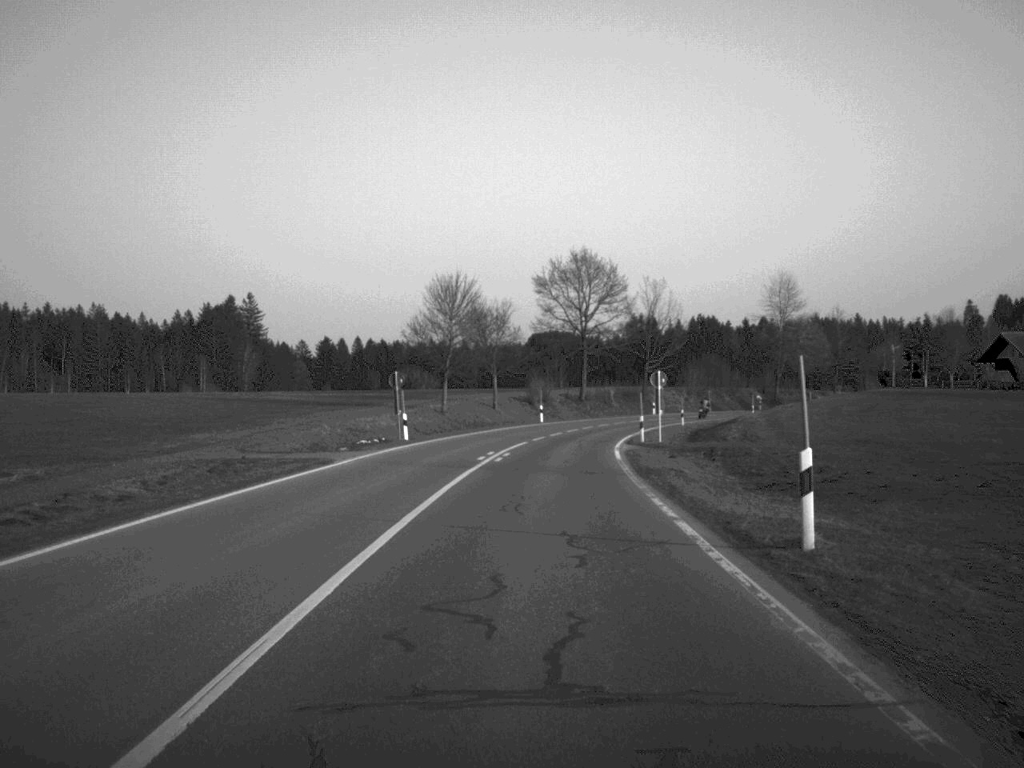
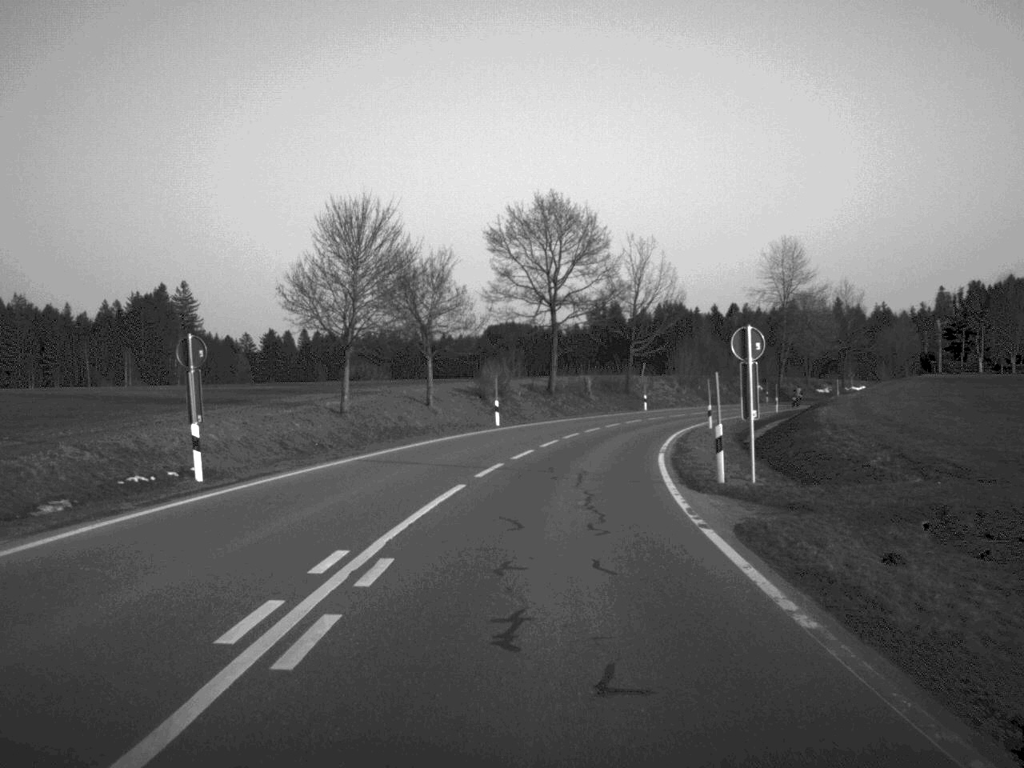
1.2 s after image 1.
(+0.4, +26.1) m; +2°
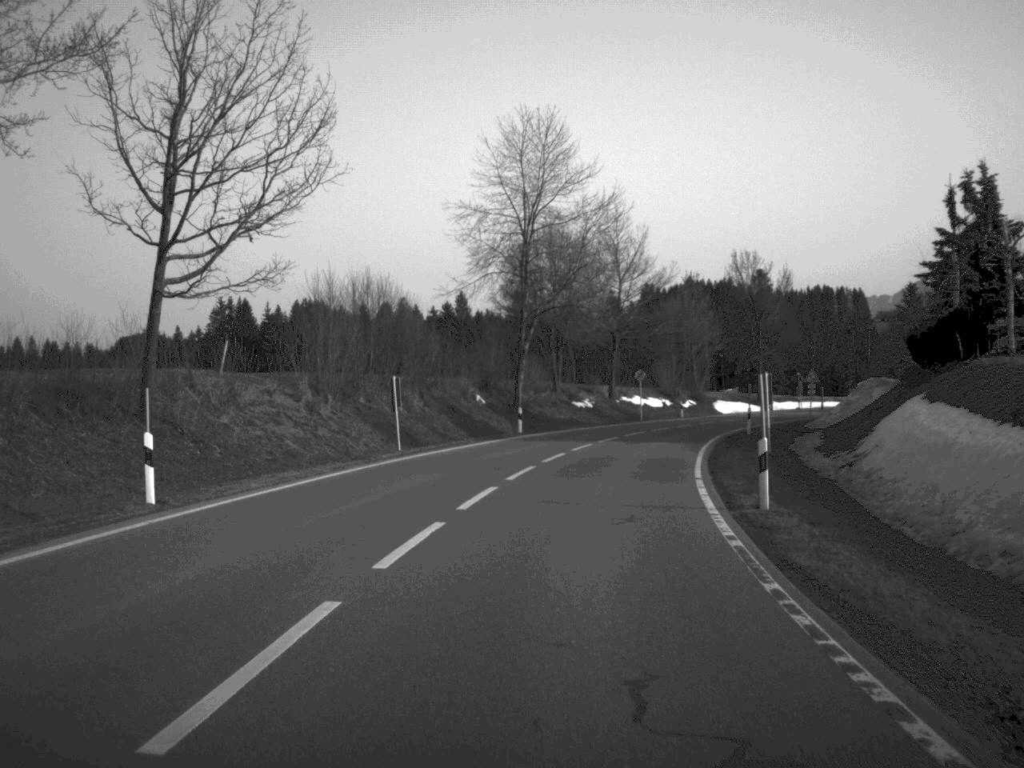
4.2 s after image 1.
(+8.0, +64.1) m; +16°
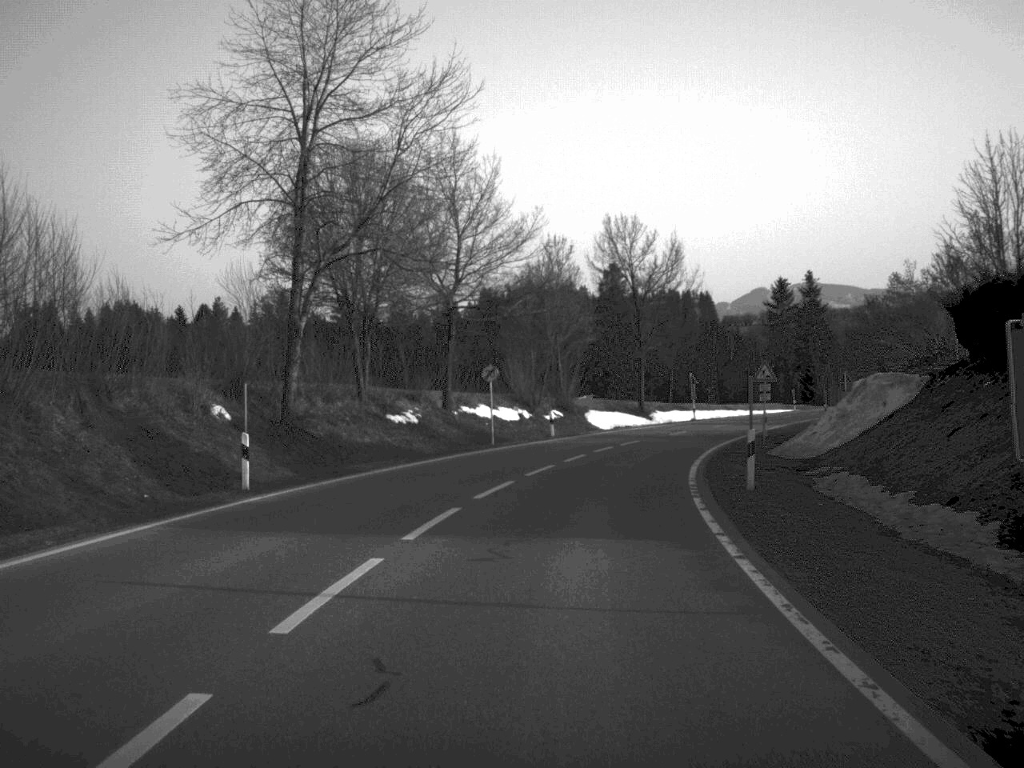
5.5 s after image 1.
(+1.7, +26.3) m; +7°
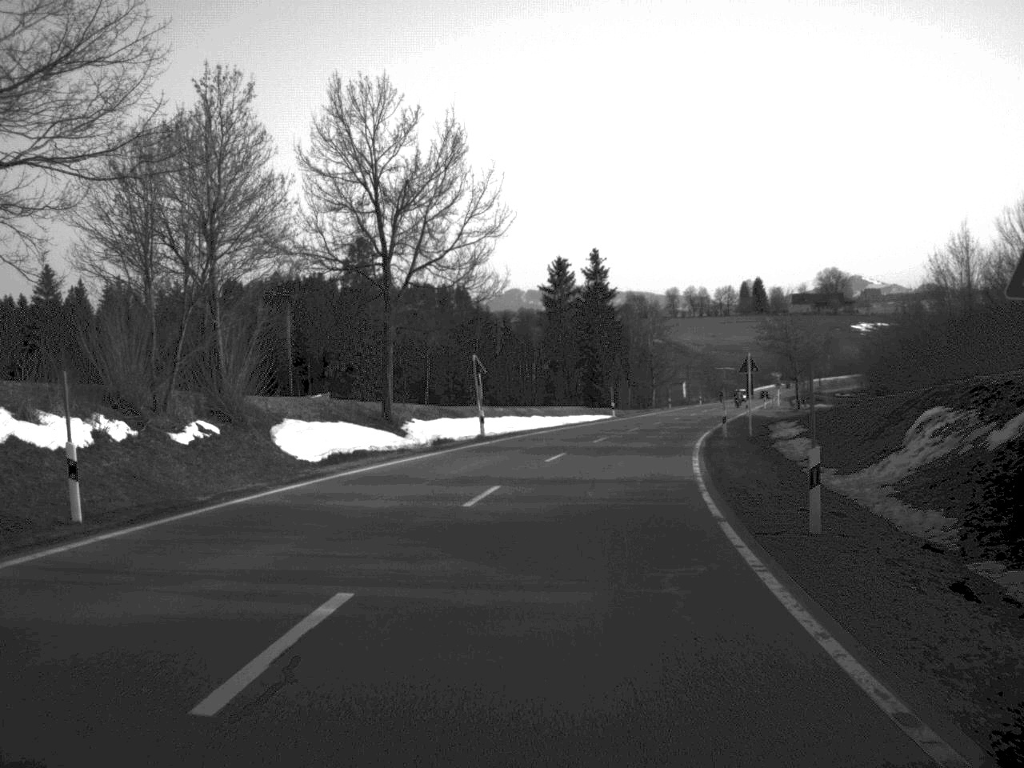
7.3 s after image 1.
(+3.5, +37.3) m; +11°
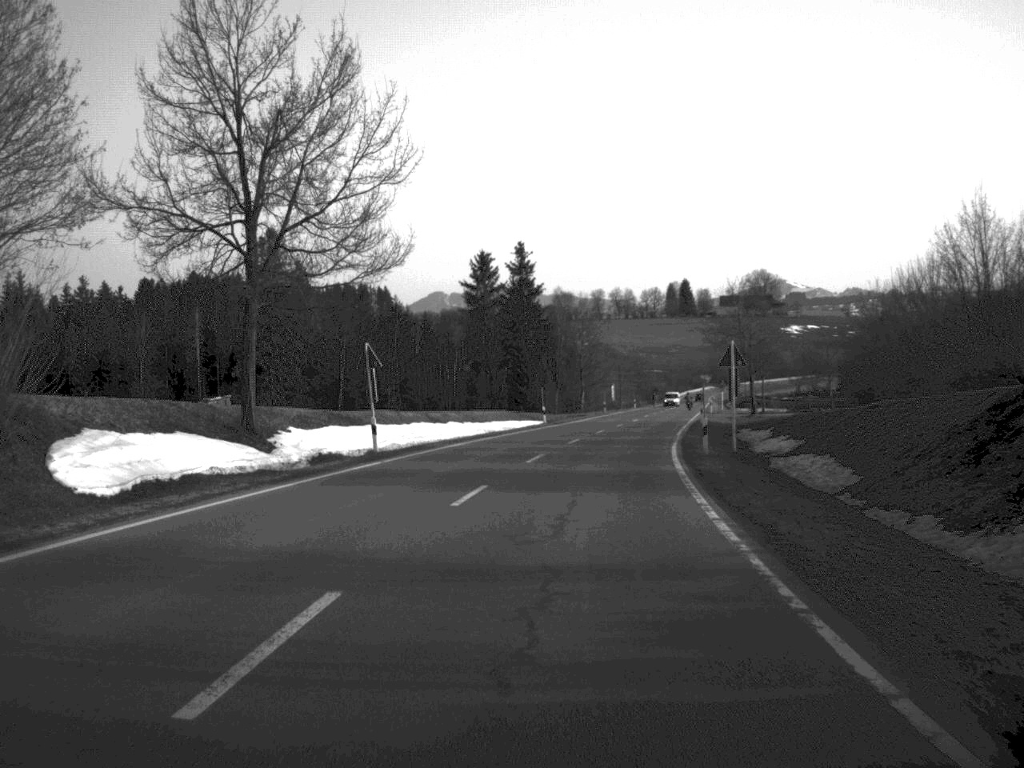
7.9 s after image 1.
(+0.4, +12.3) m; +3°
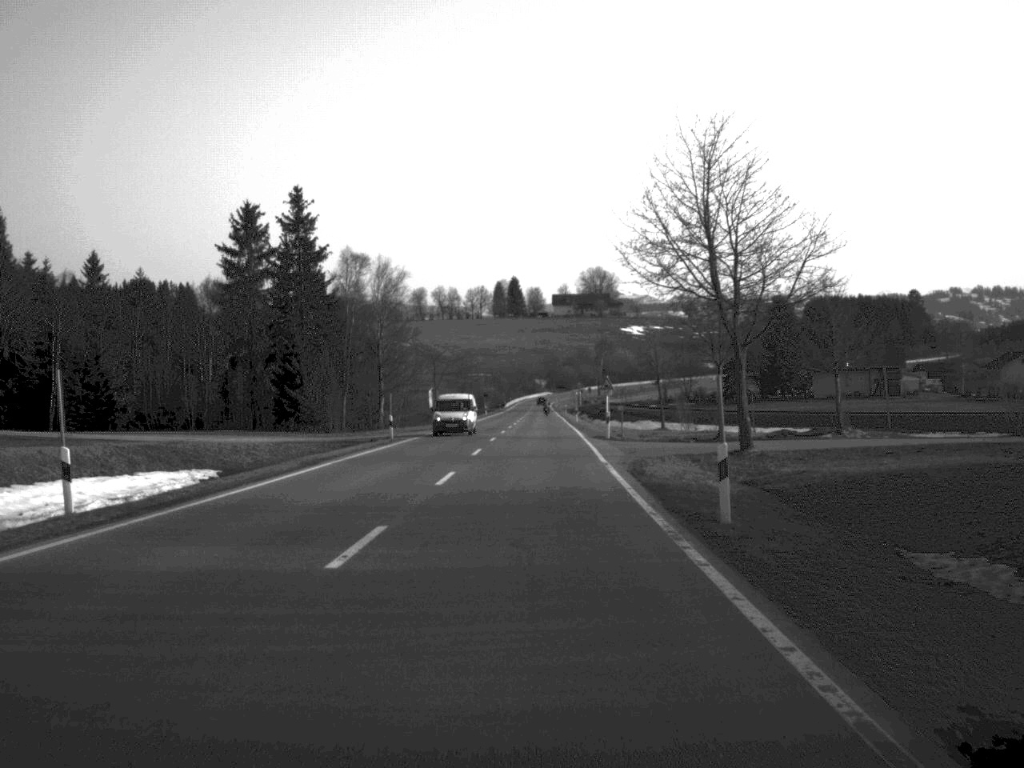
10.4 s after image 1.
(+4.6, +52.9) m; +8°
